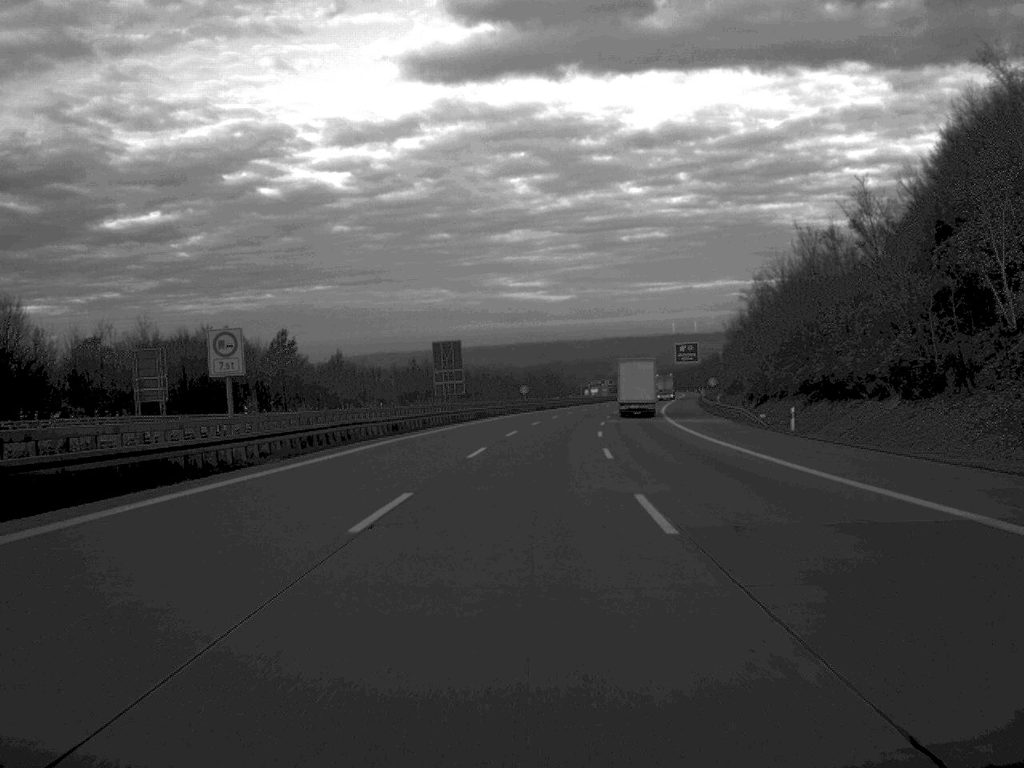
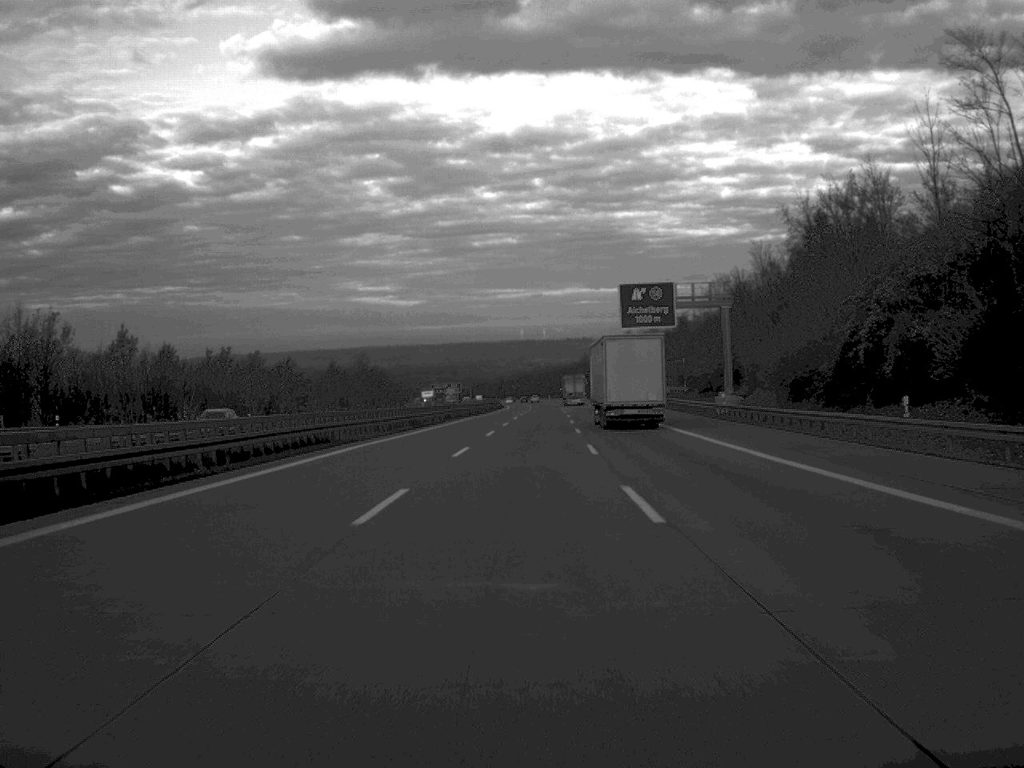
(+7.7, +124.6) m; +7°
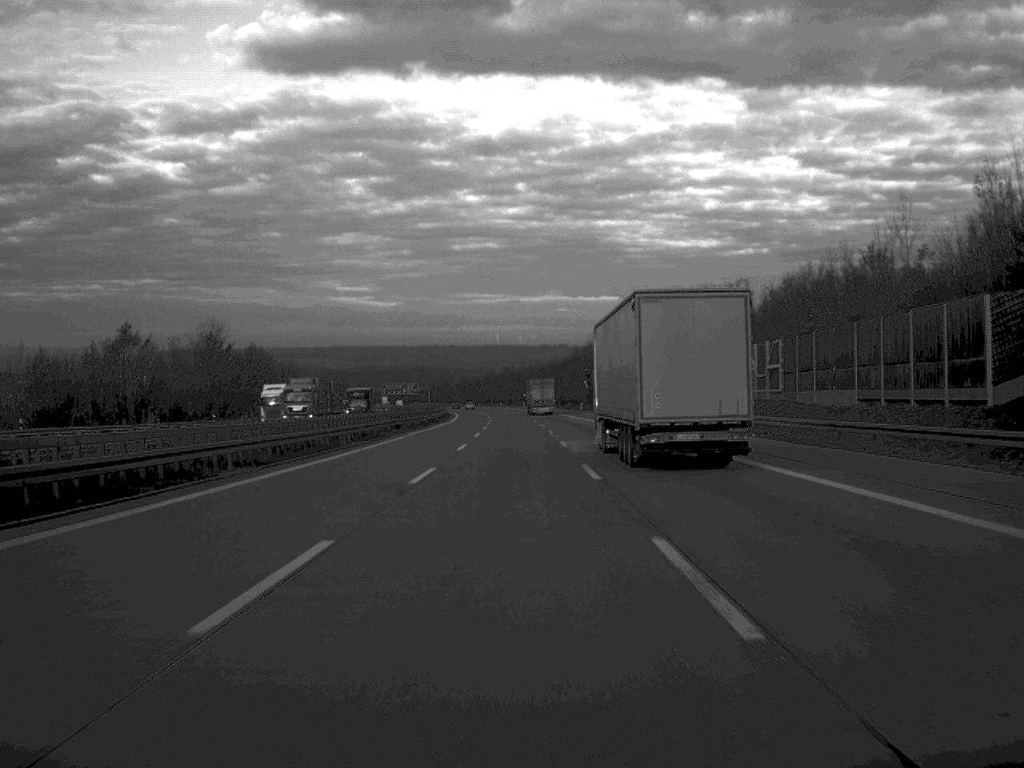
(+1.5, +97.7) m; +1°
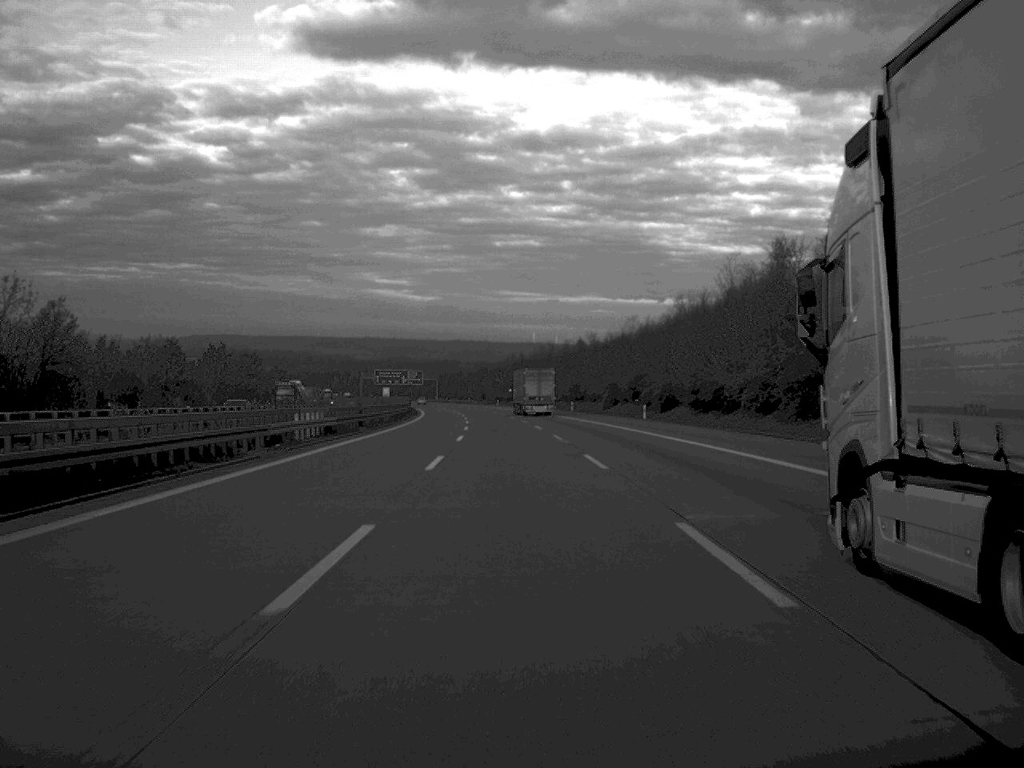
(-1.7, +124.8) m; -2°
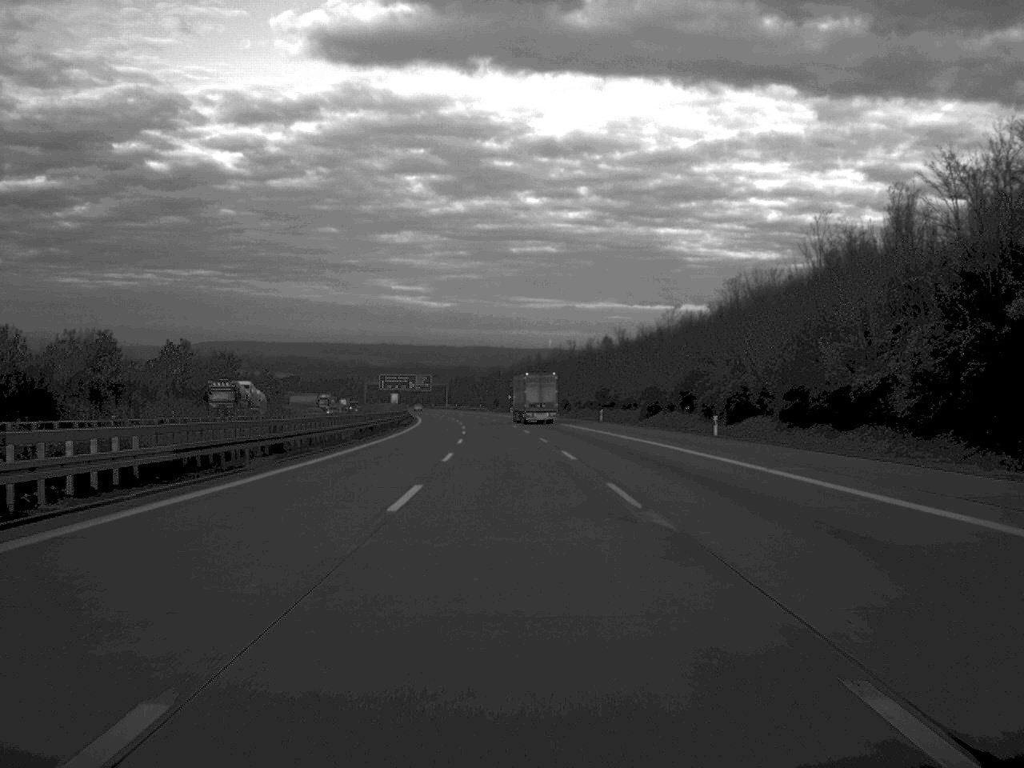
(-0.2, +26.1) m; -1°
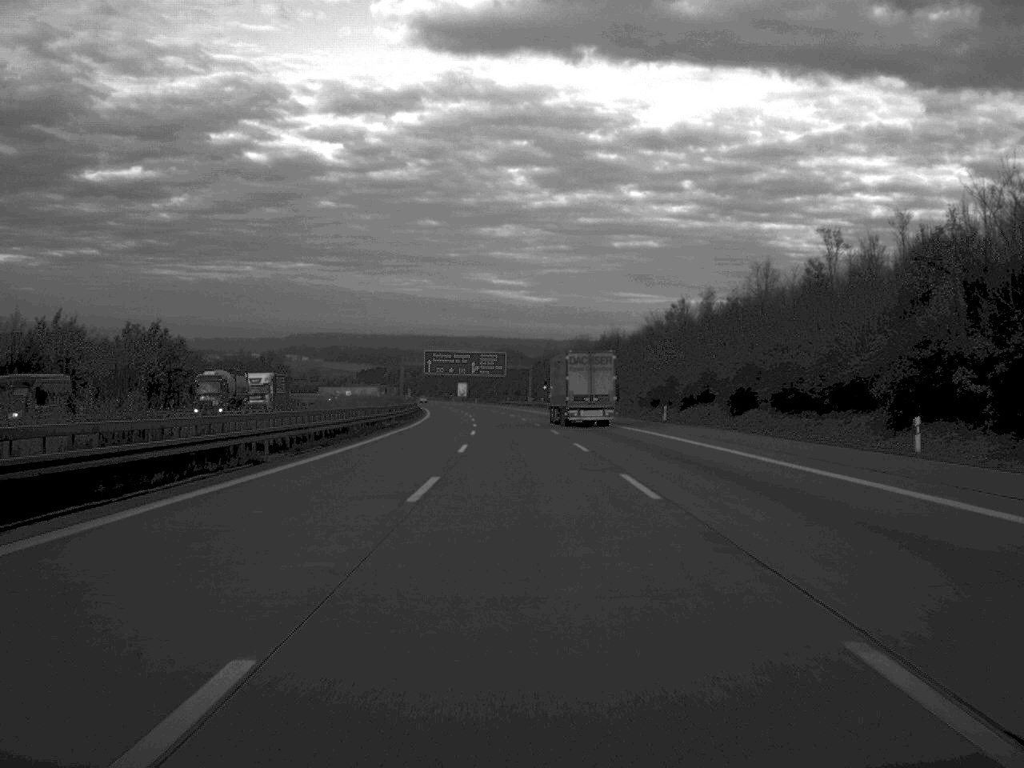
(-4.8, +124.3) m; -4°
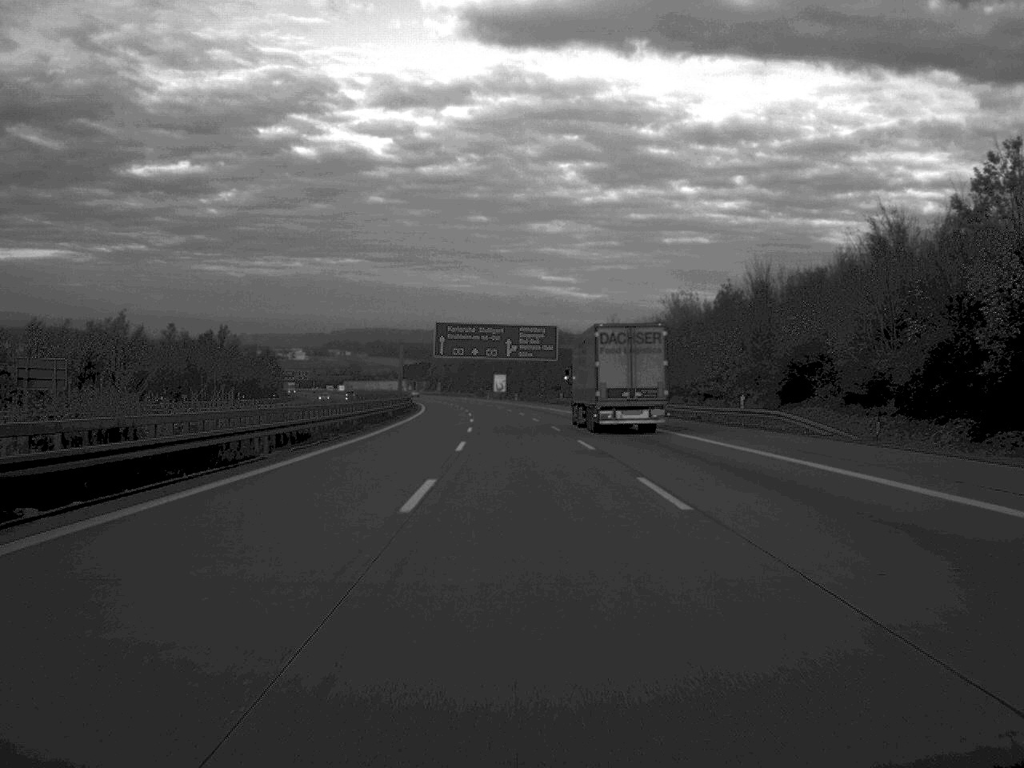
(-1.4, +74.6) m; -2°
